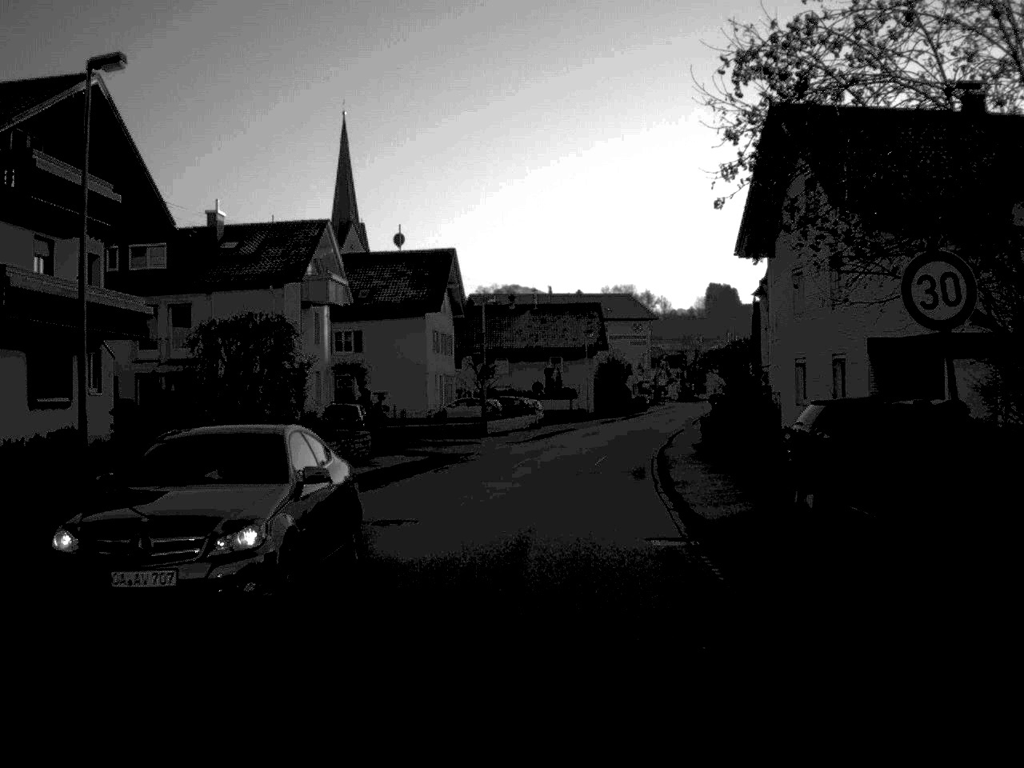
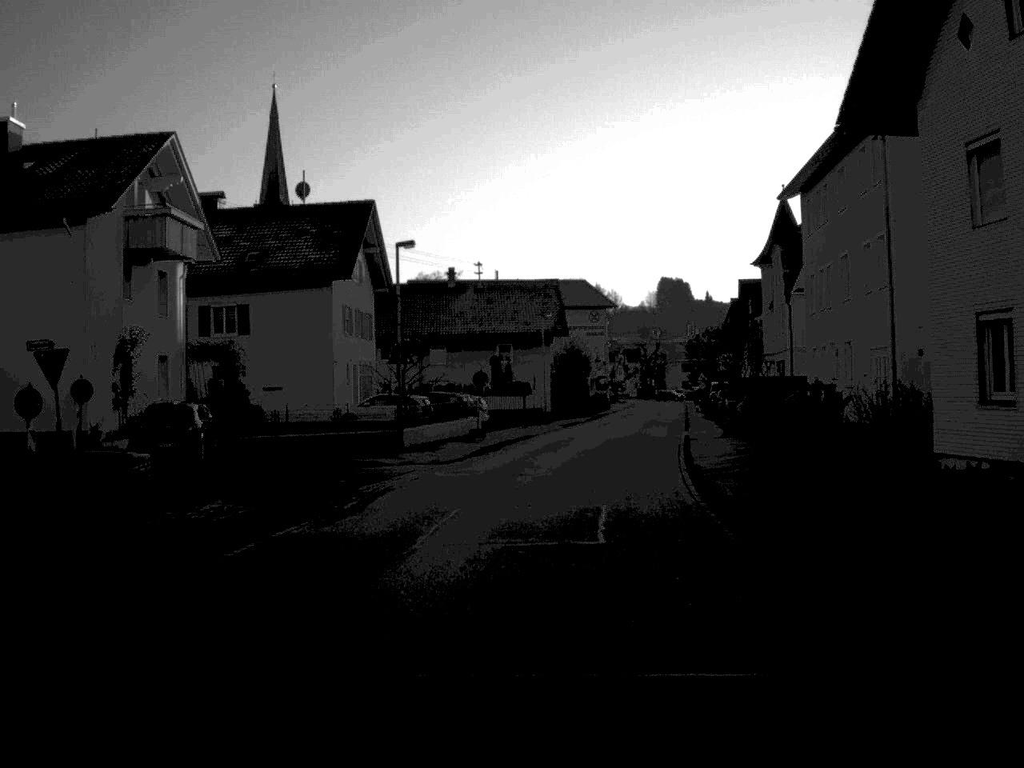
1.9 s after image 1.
(+0.3, +18.7) m; +2°
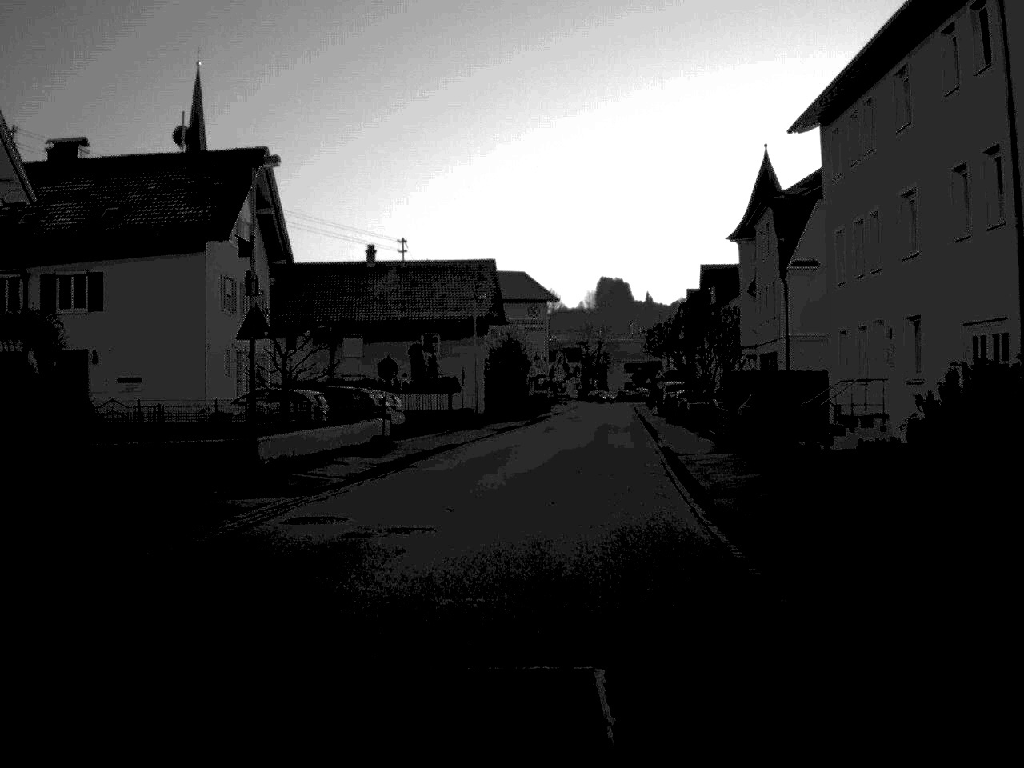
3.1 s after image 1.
(+0.3, +12.3) m; +3°
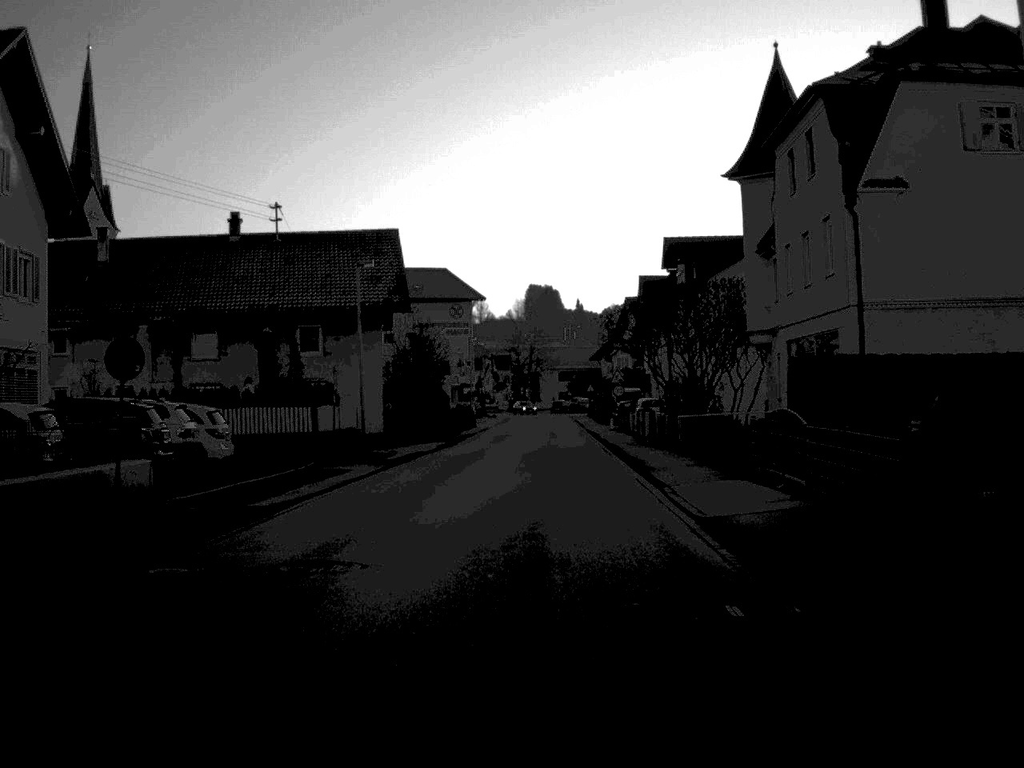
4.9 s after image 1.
(+0.5, +18.9) m; +3°
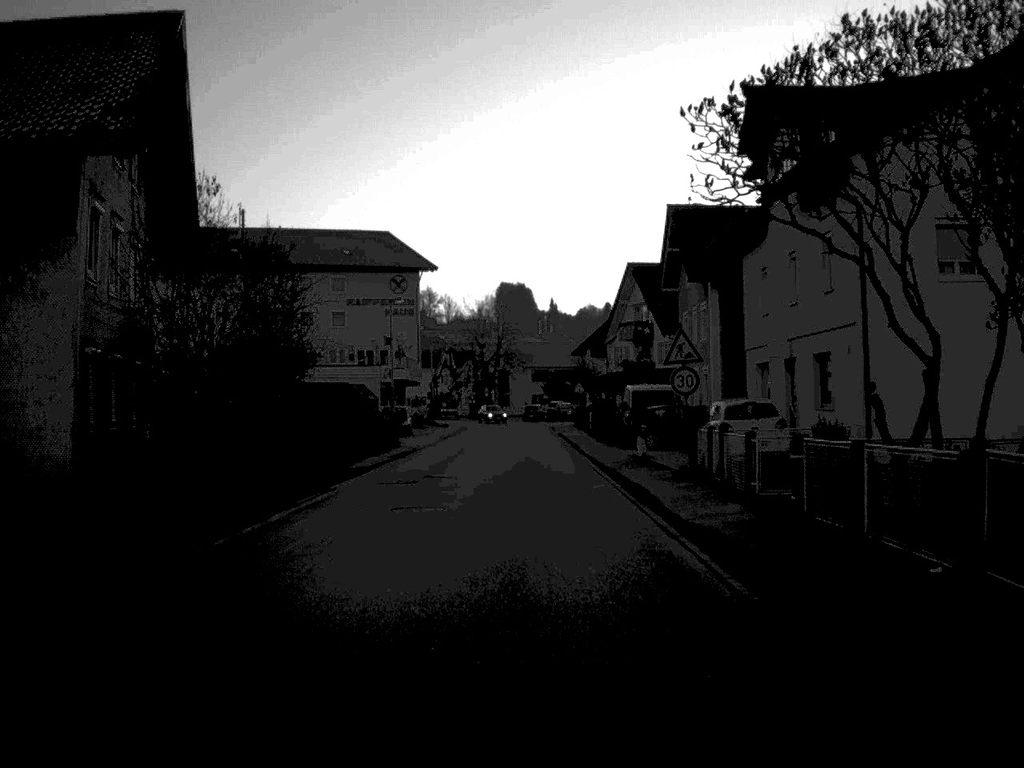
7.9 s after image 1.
(+0.5, +33.8) m; +1°
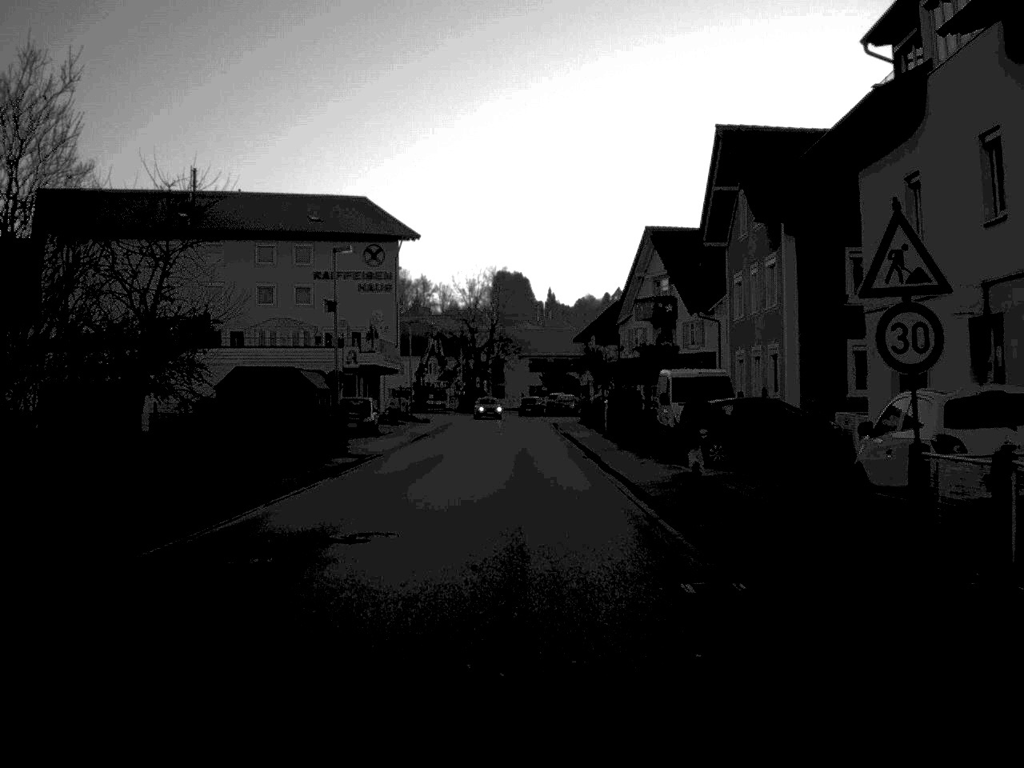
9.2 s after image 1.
(0.0, +14.9) m; 0°
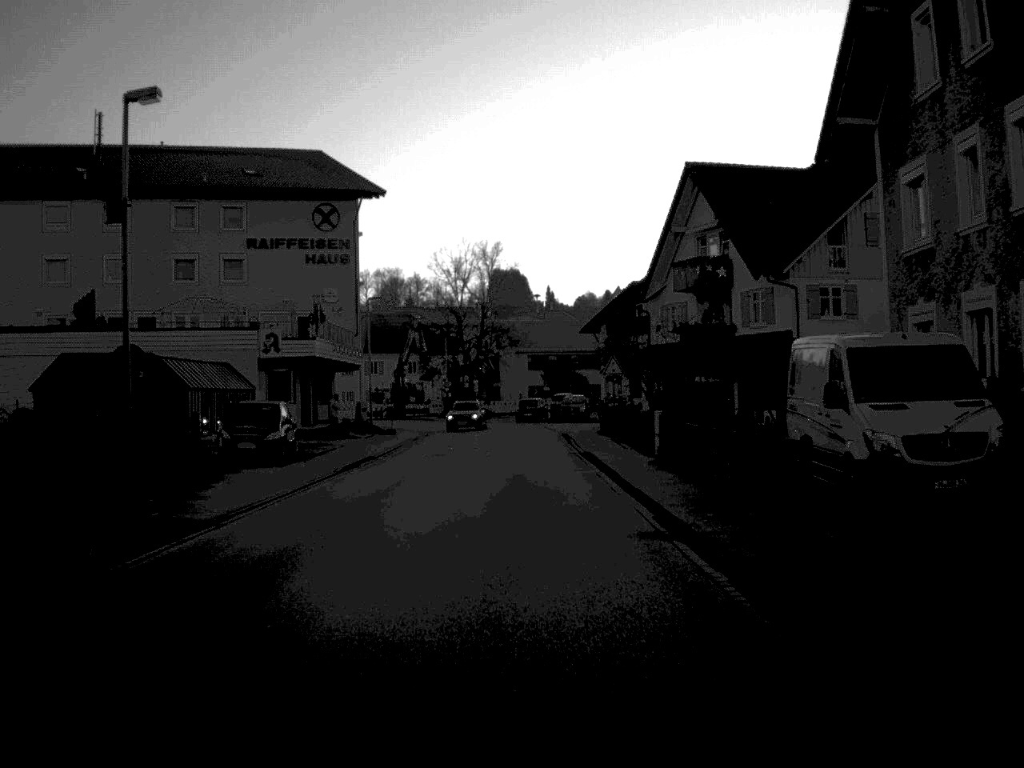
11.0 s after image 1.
(0.0, +19.9) m; 0°
